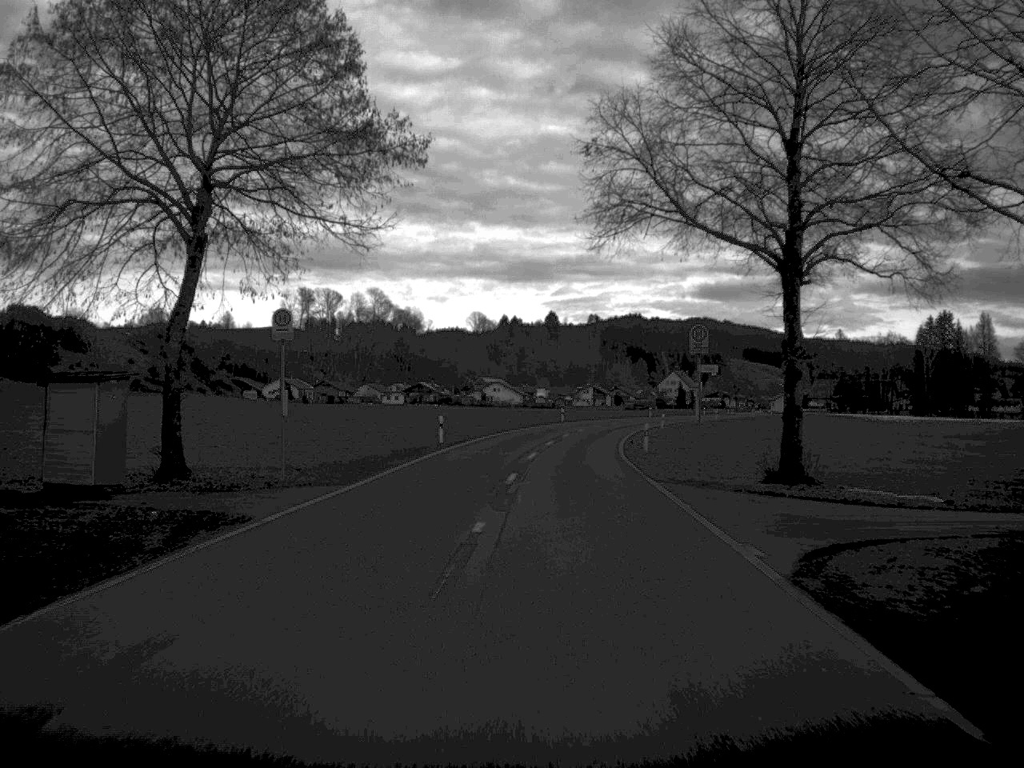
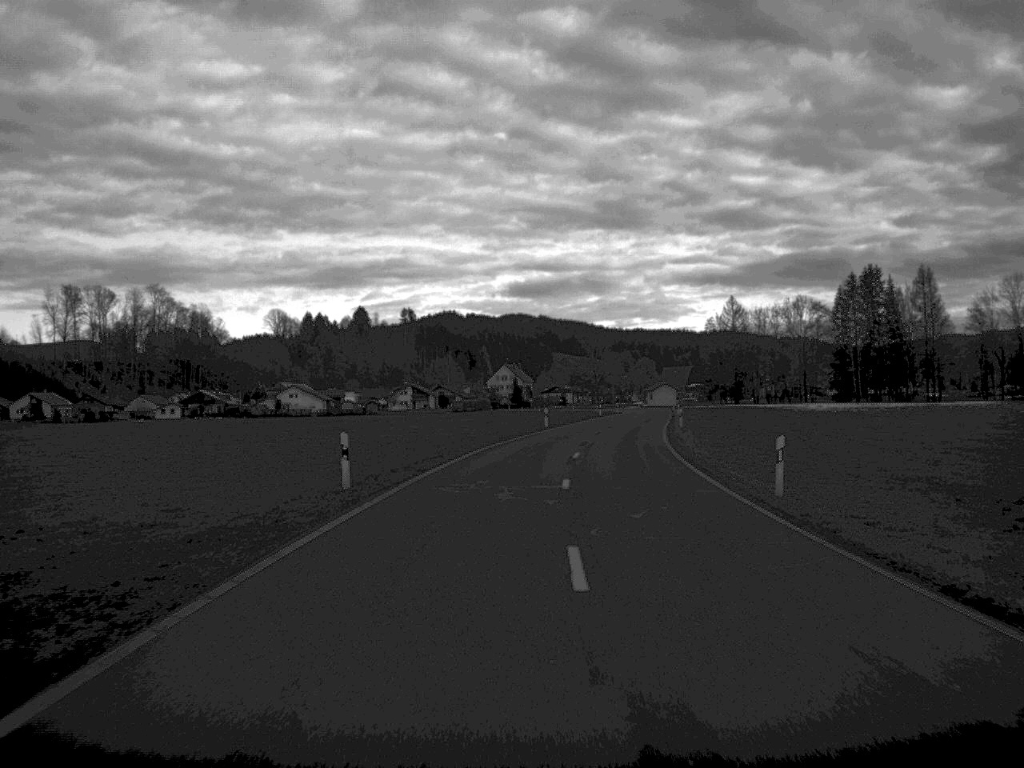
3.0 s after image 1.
(+2.7, +74.1) m; +8°
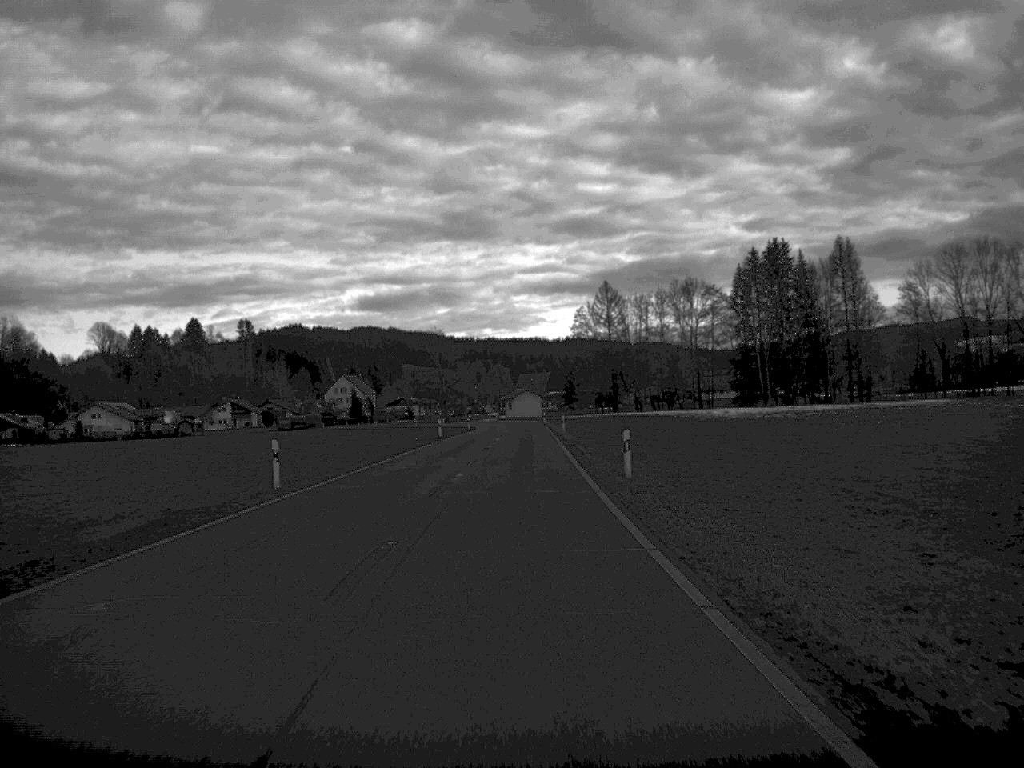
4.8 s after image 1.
(+3.2, +44.5) m; +6°
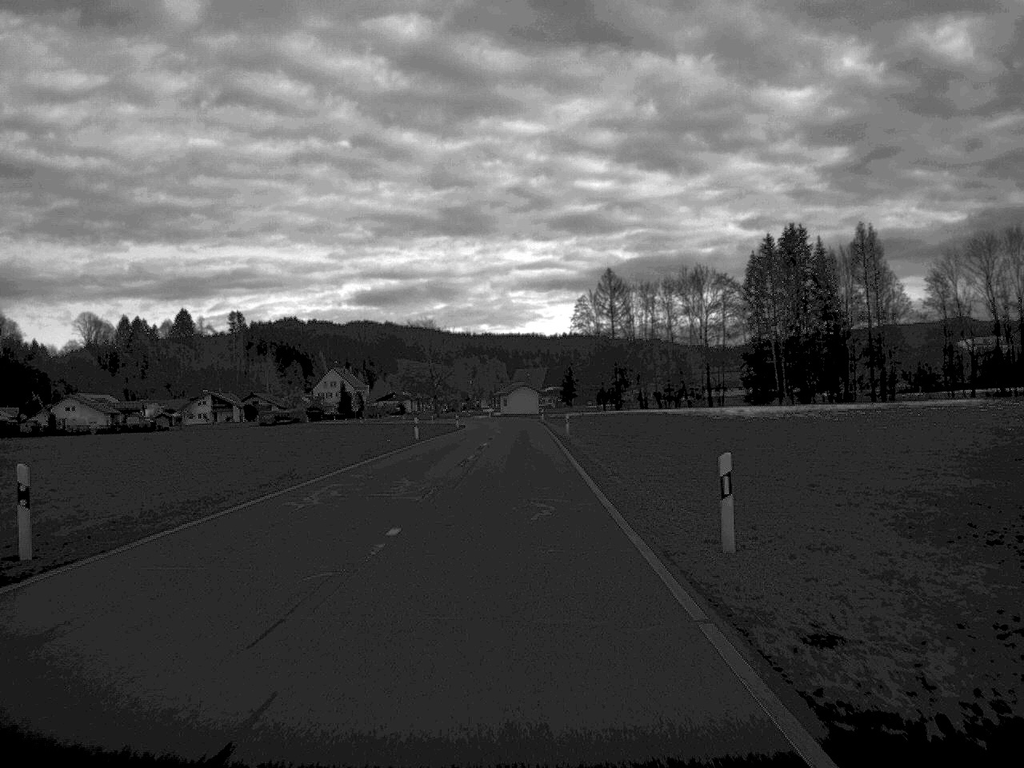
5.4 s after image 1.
(0.0, +14.1) m; 0°
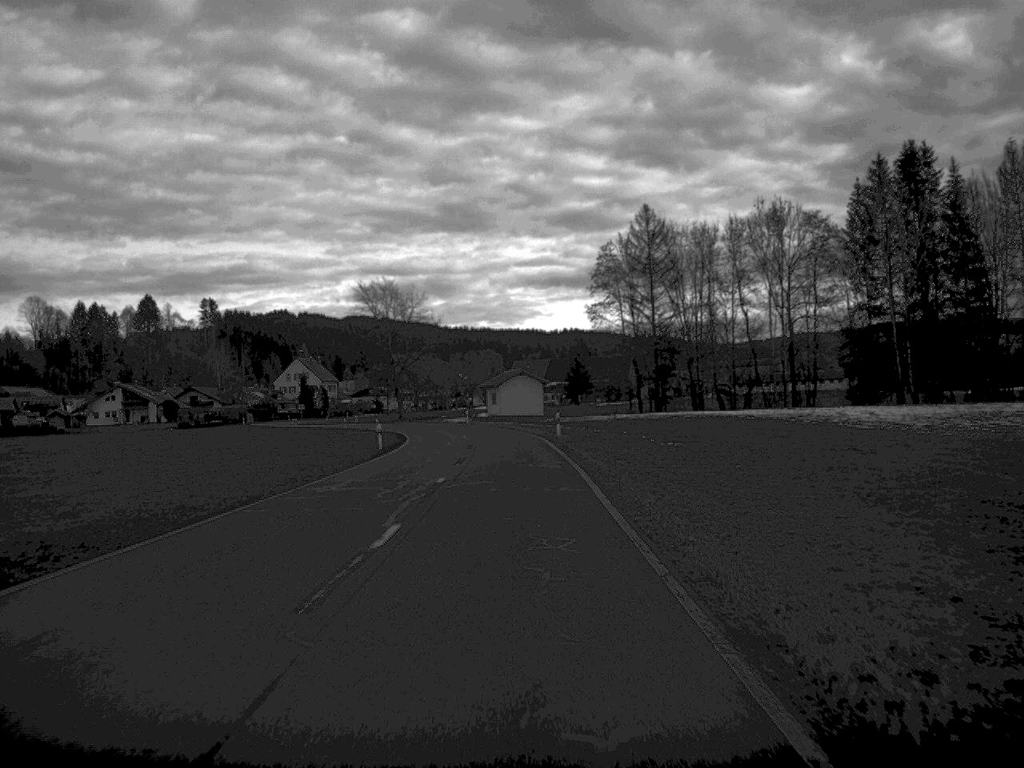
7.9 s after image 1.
(-0.1, +58.6) m; 0°
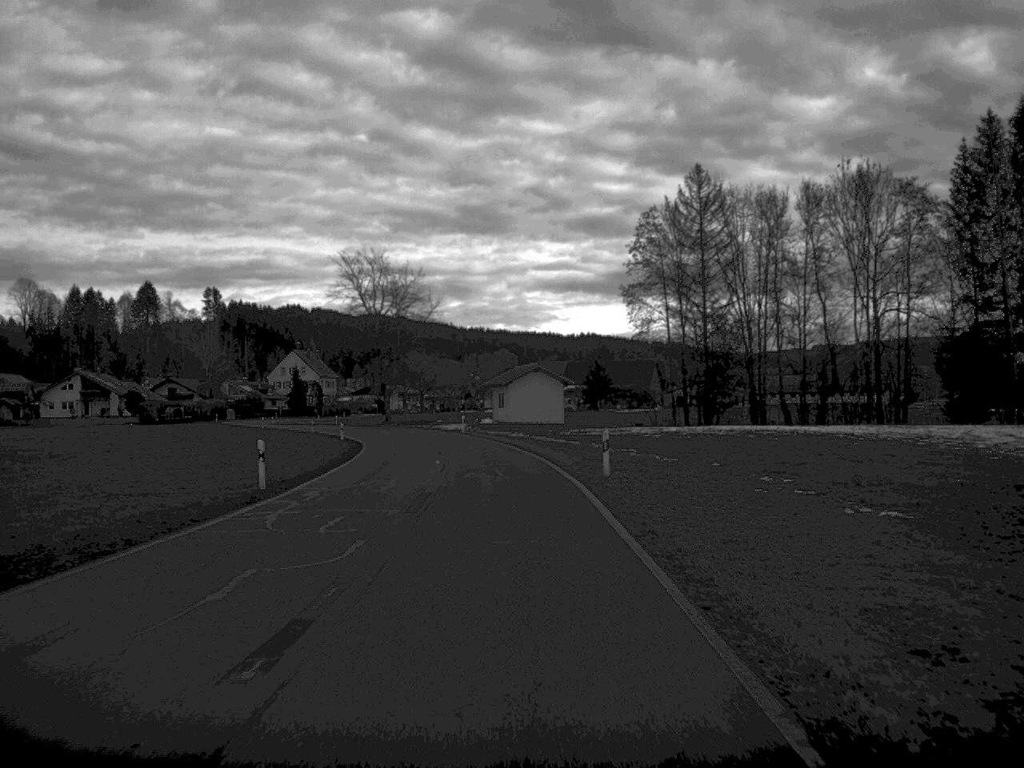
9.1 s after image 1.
(-0.1, +26.0) m; -1°
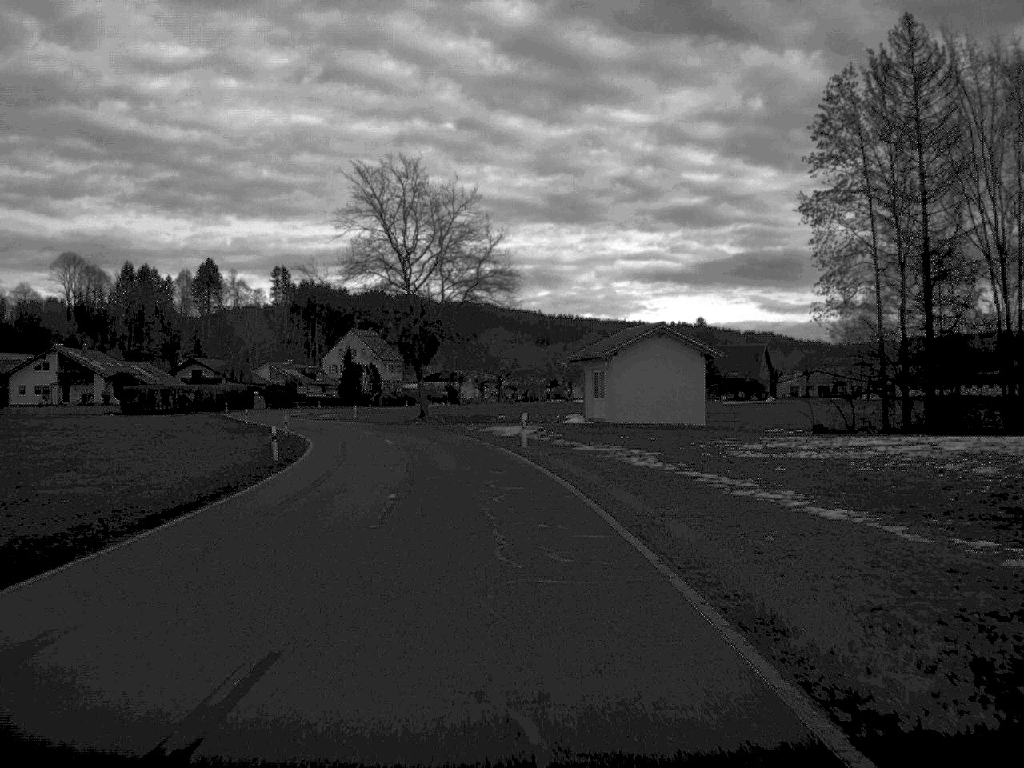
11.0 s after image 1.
(-1.2, +39.6) m; -4°
